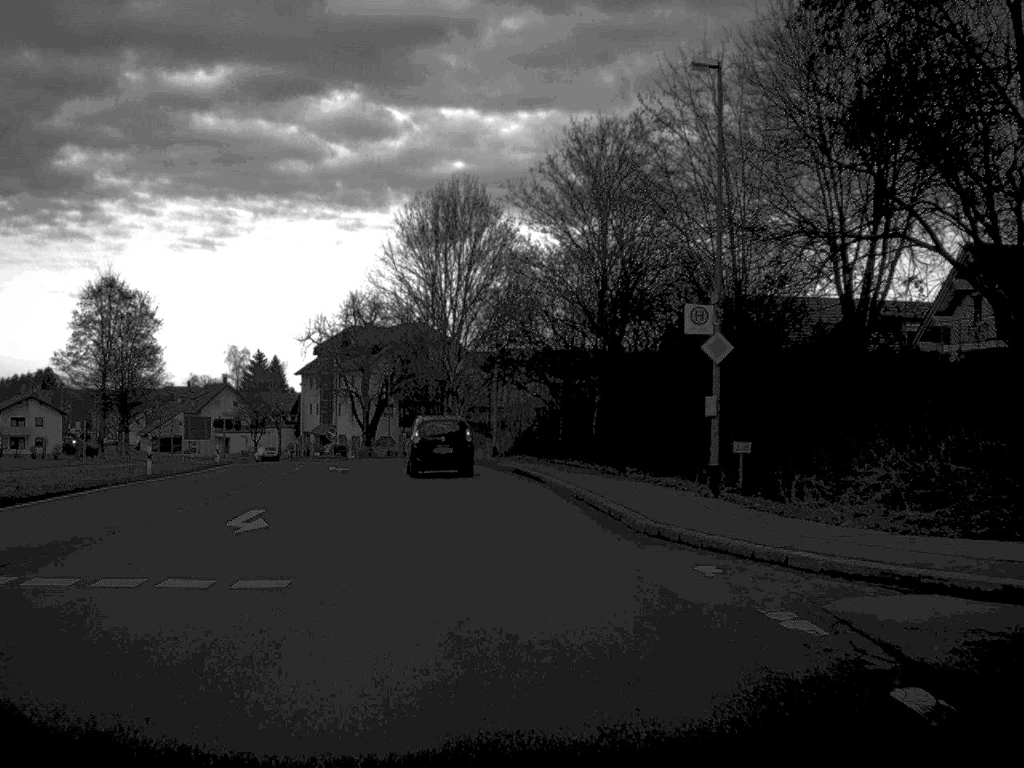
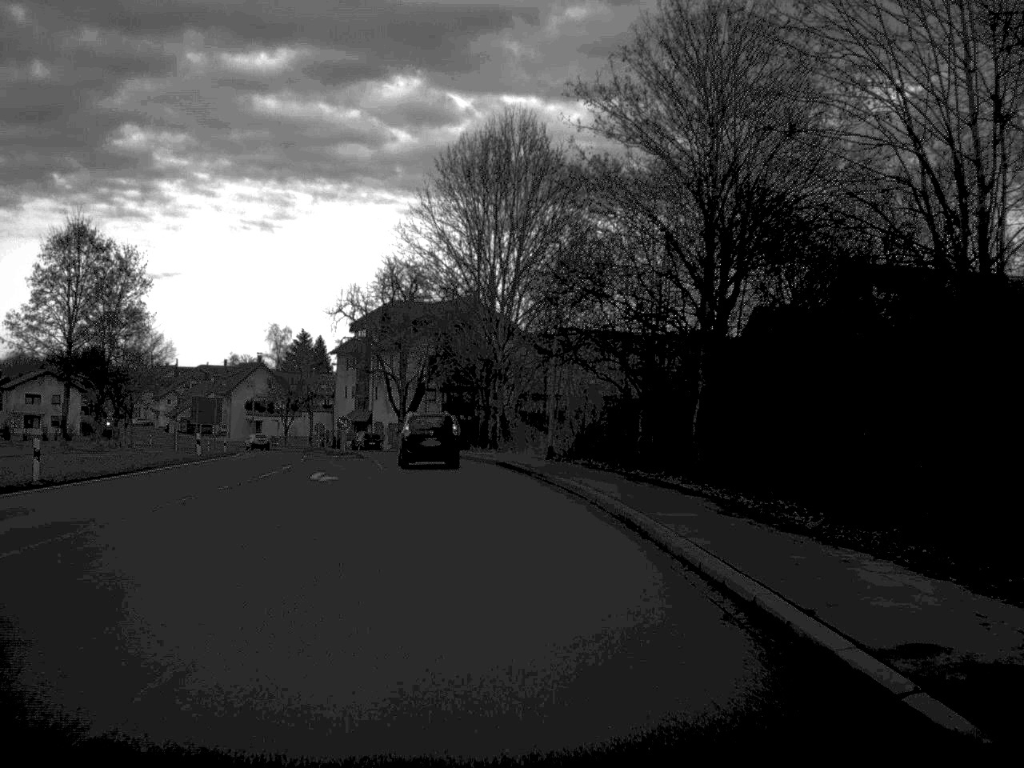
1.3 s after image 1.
(-0.3, +14.1) m; -3°
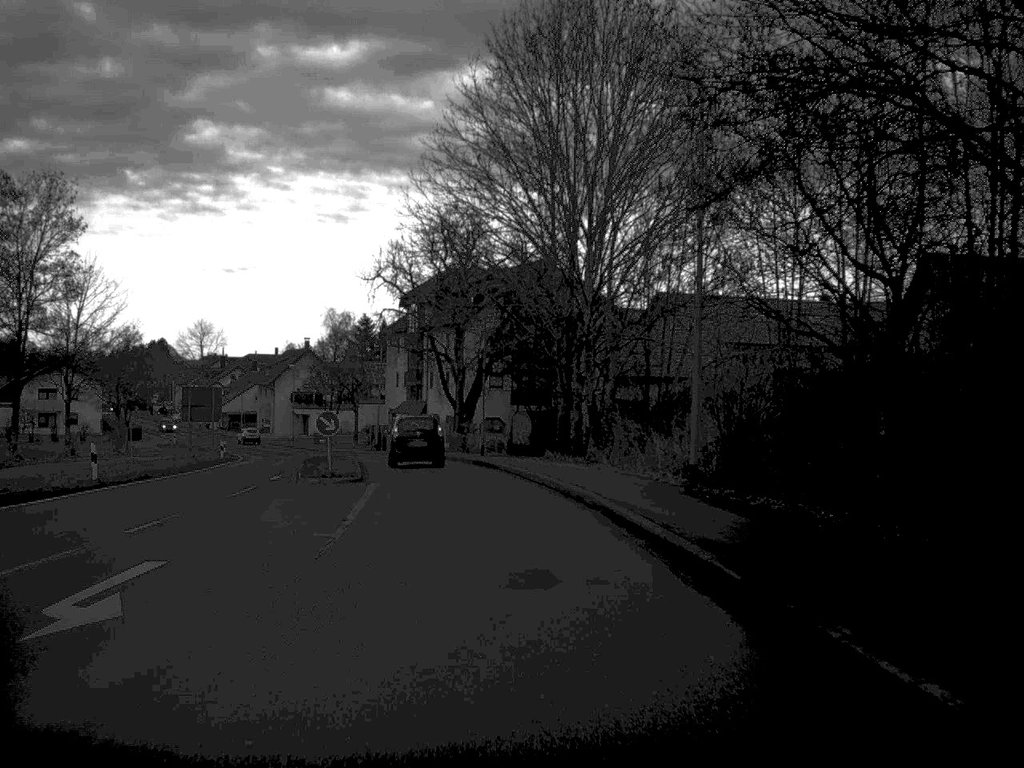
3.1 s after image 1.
(-0.7, +20.9) m; -4°
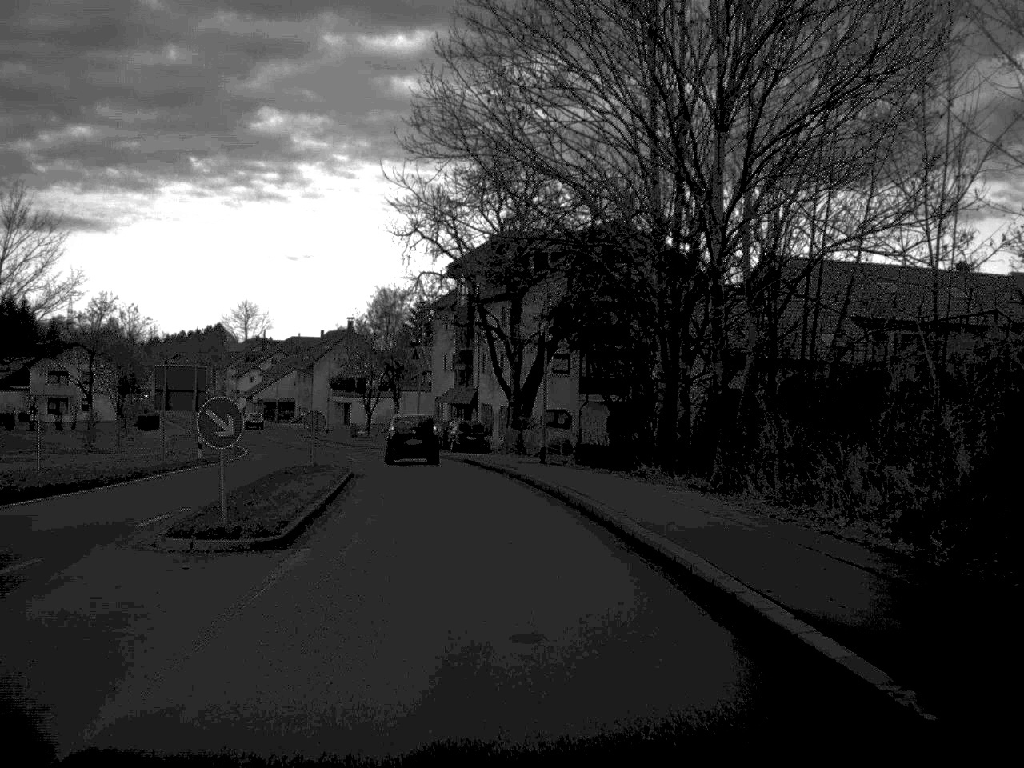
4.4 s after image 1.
(-0.4, +15.8) m; -3°
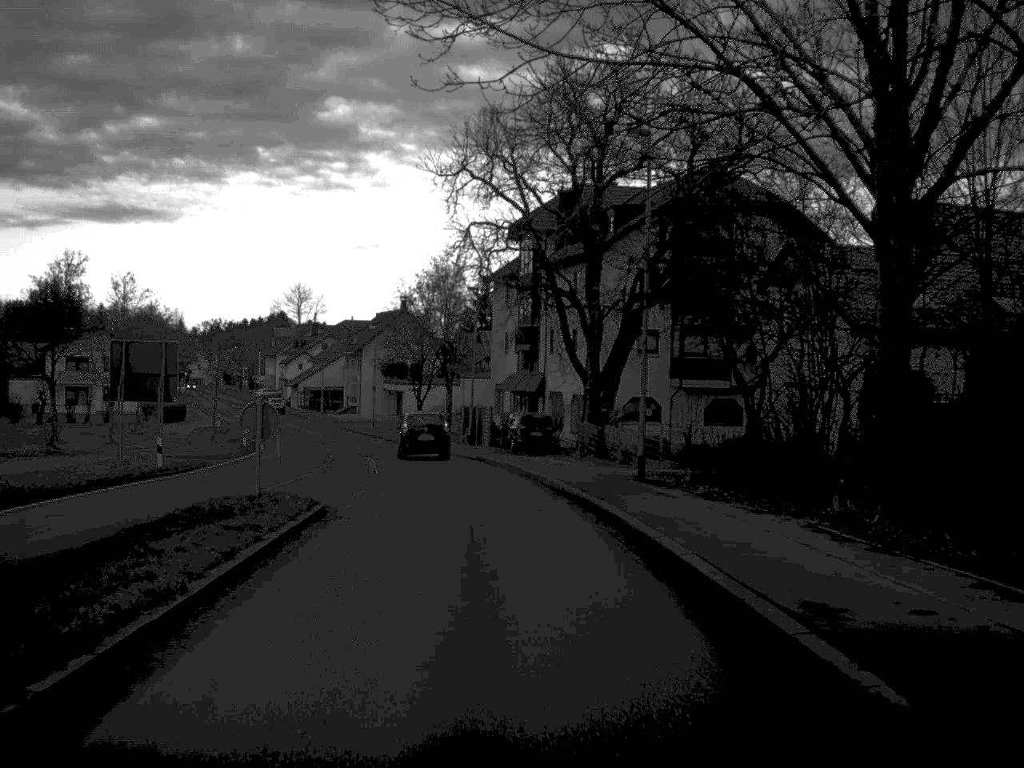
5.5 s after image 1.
(-0.4, +13.9) m; -3°
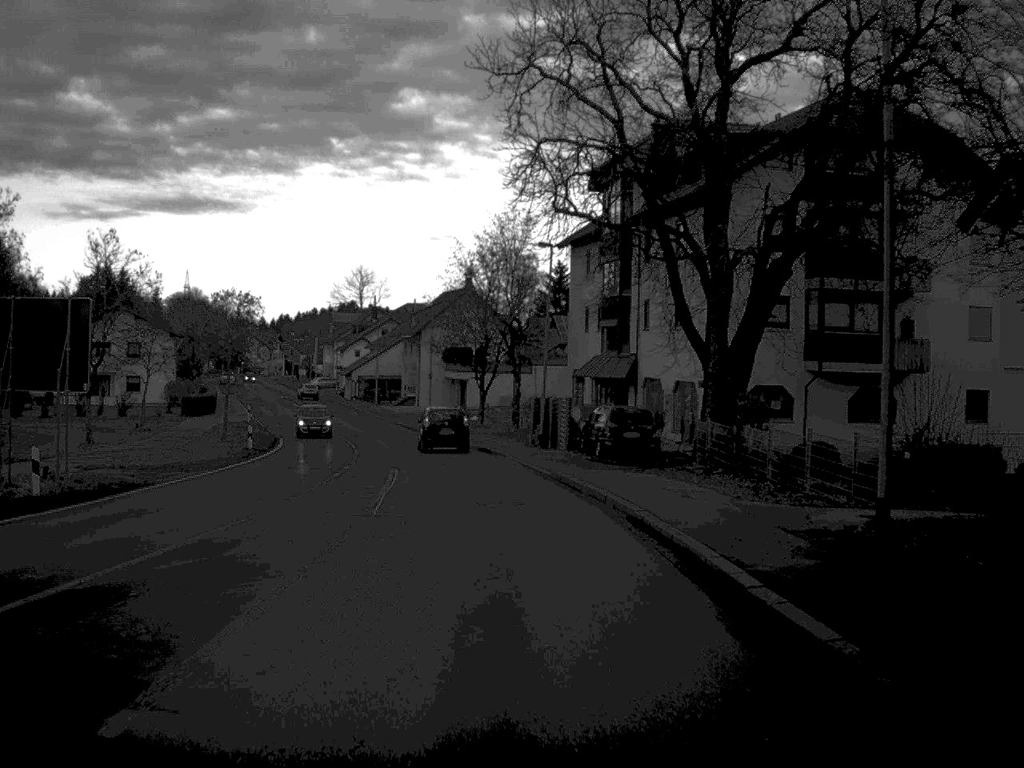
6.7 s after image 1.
(-0.4, +14.2) m; -3°
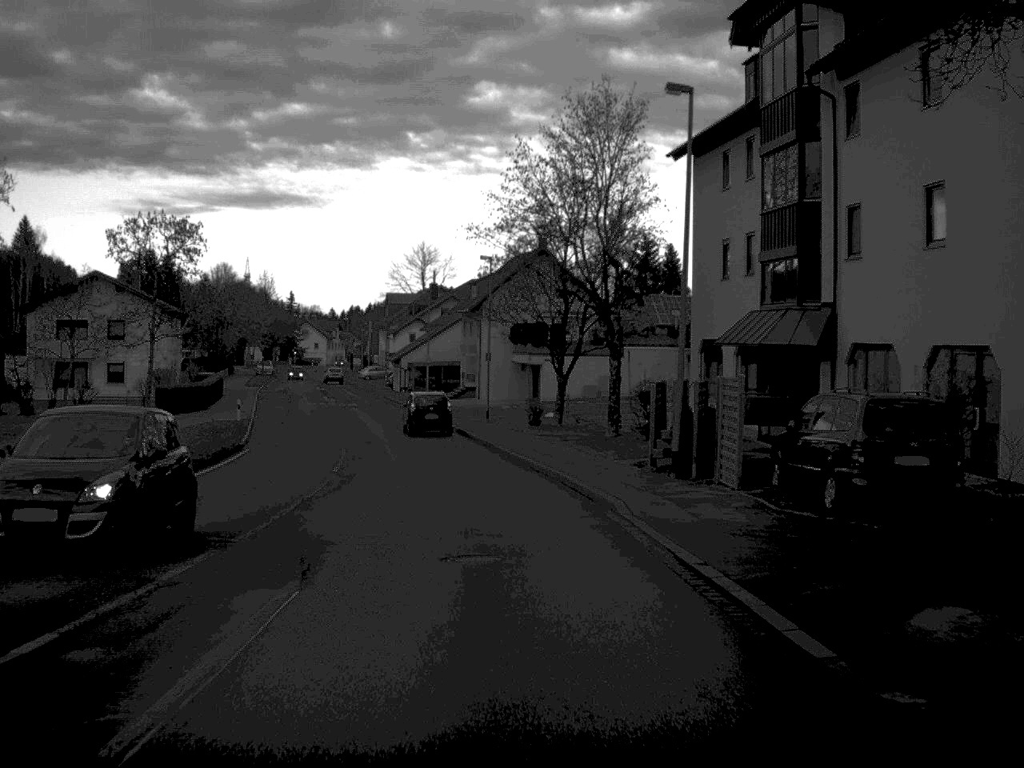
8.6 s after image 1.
(-0.7, +23.0) m; -4°
